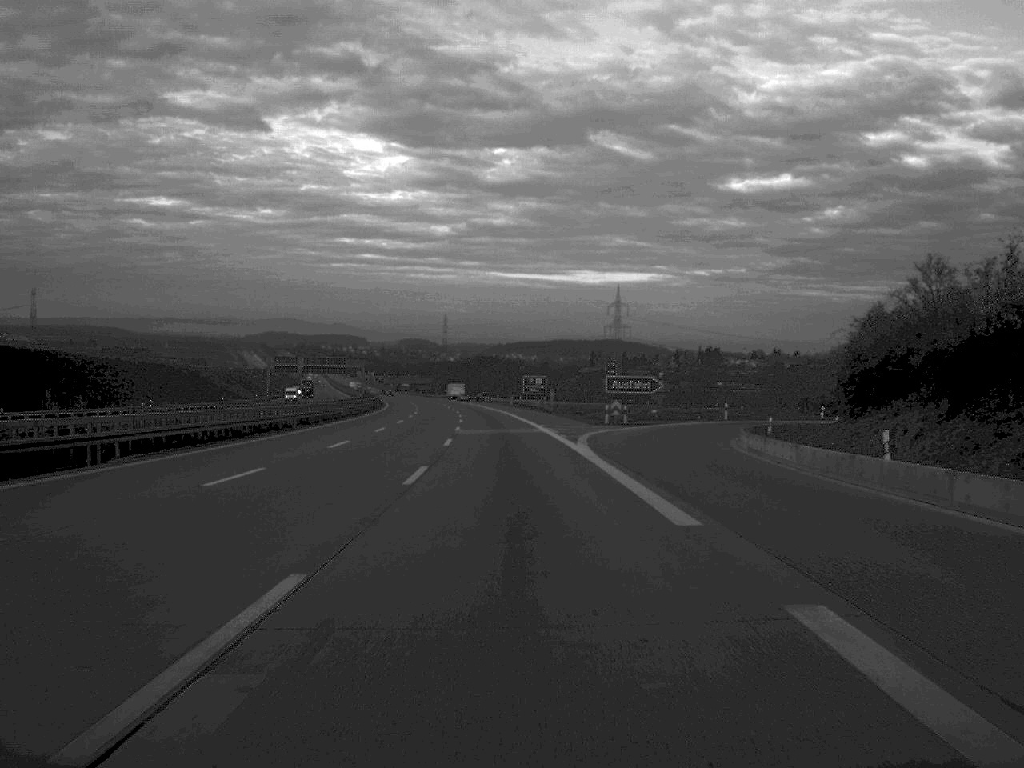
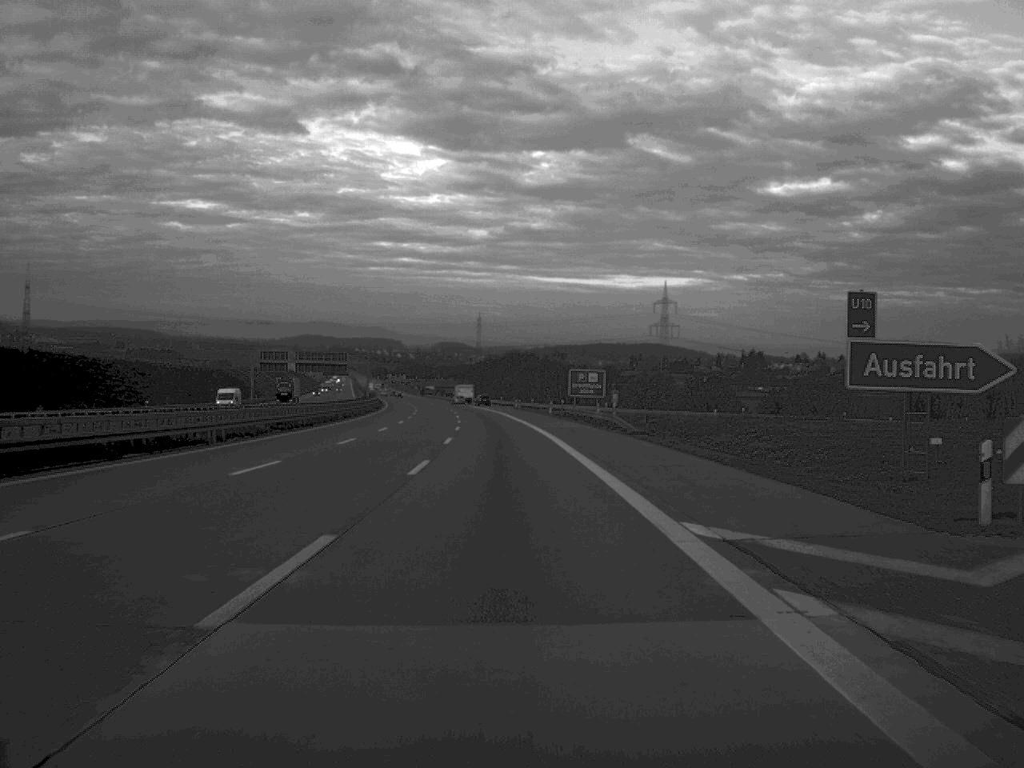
(-0.7, +50.0) m; -2°
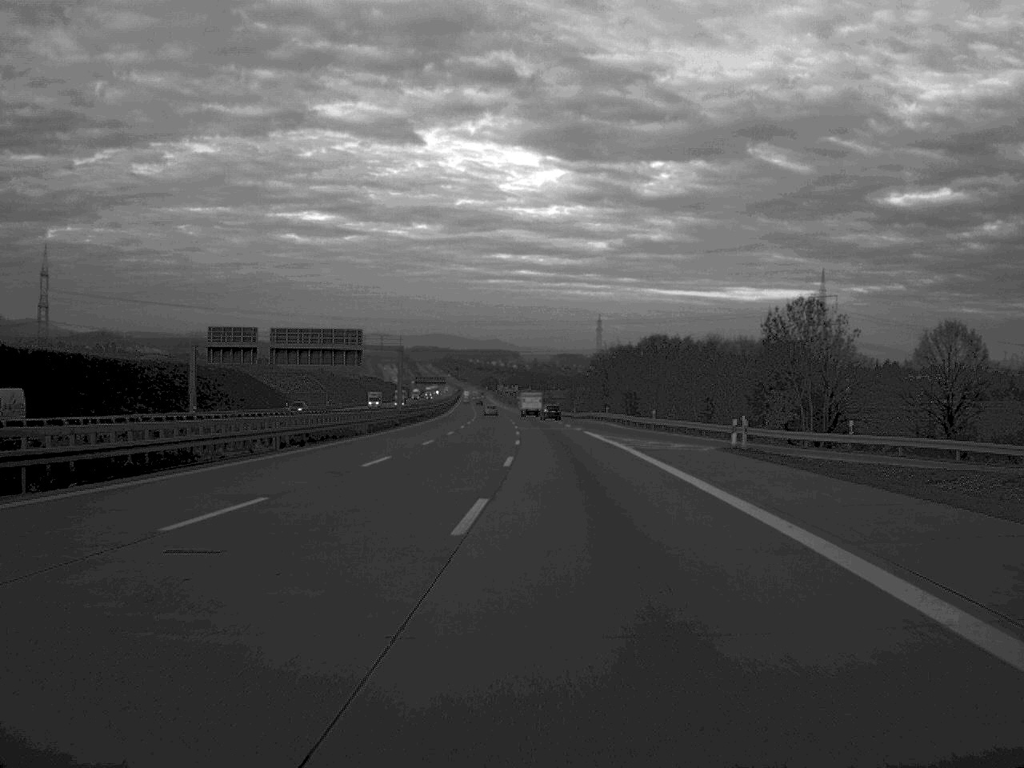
(-4.2, +101.1) m; -5°
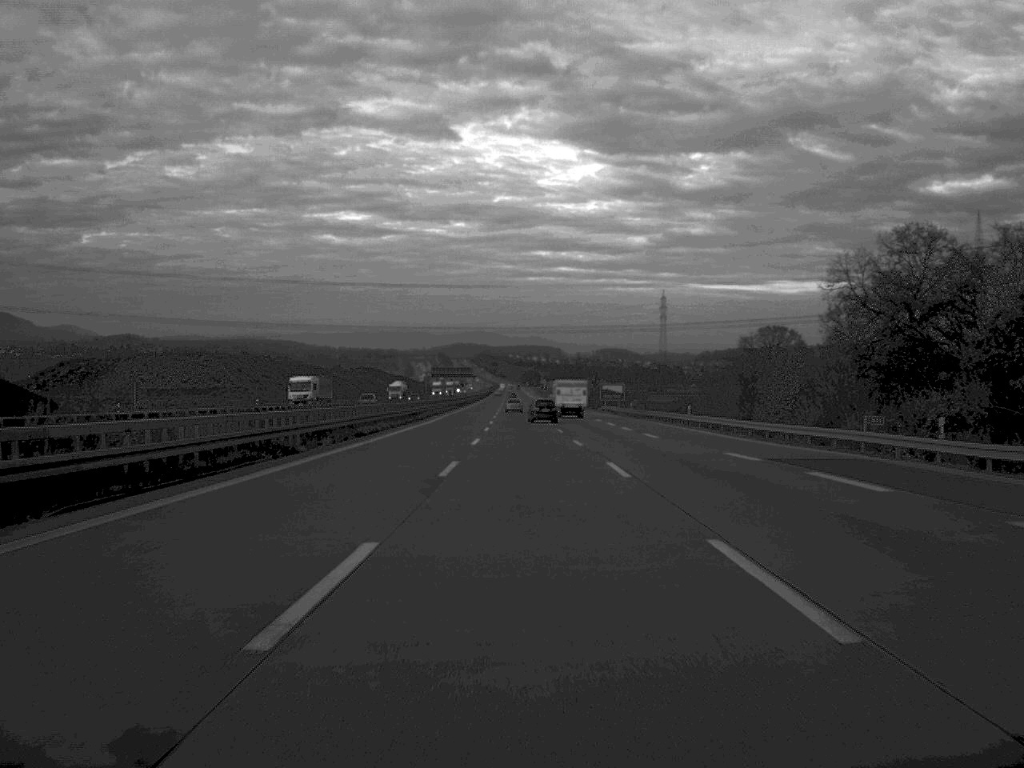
(-3.5, +132.7) m; -2°
